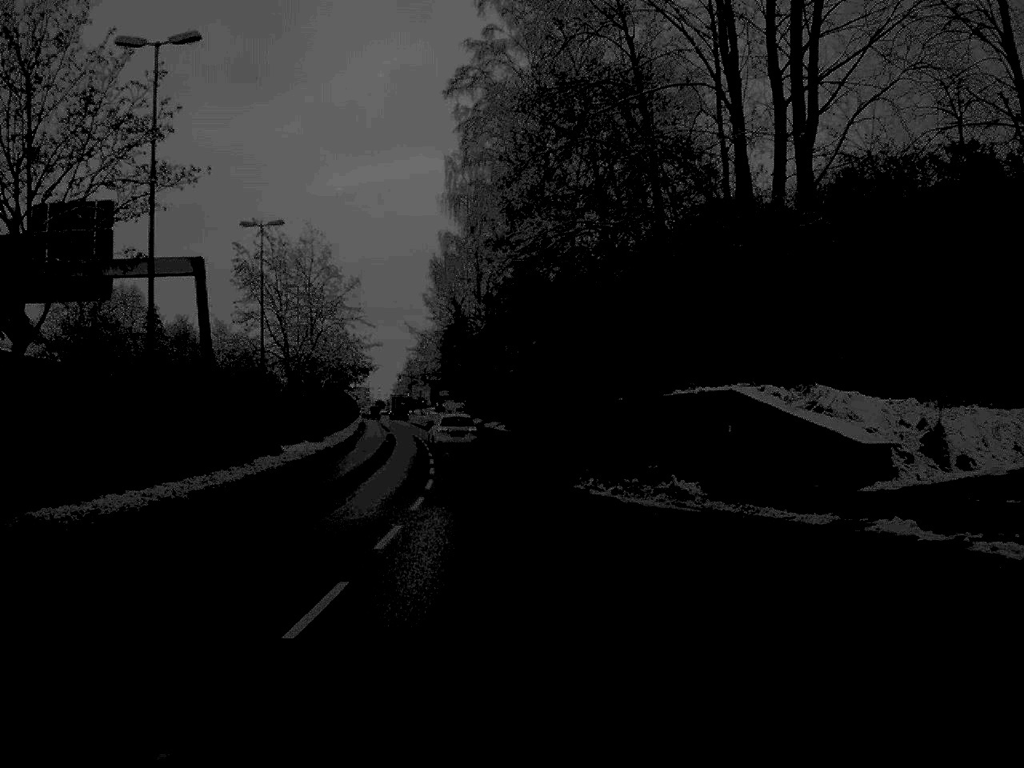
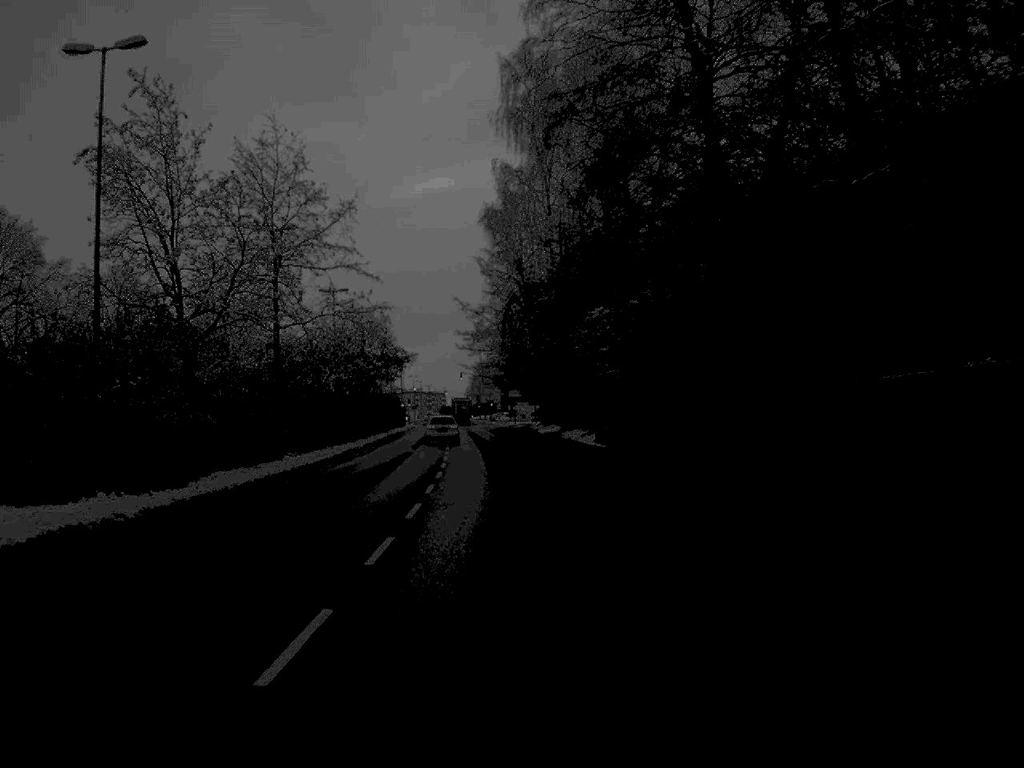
(-0.8, +31.5) m; -4°
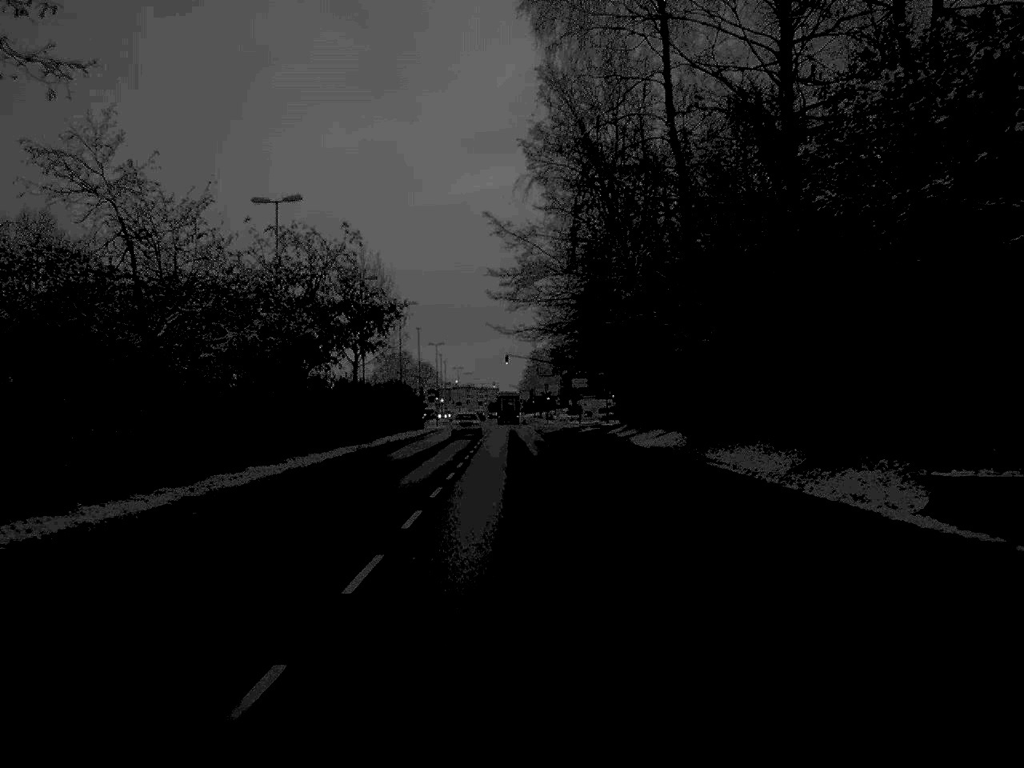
(-1.0, +38.3) m; -2°
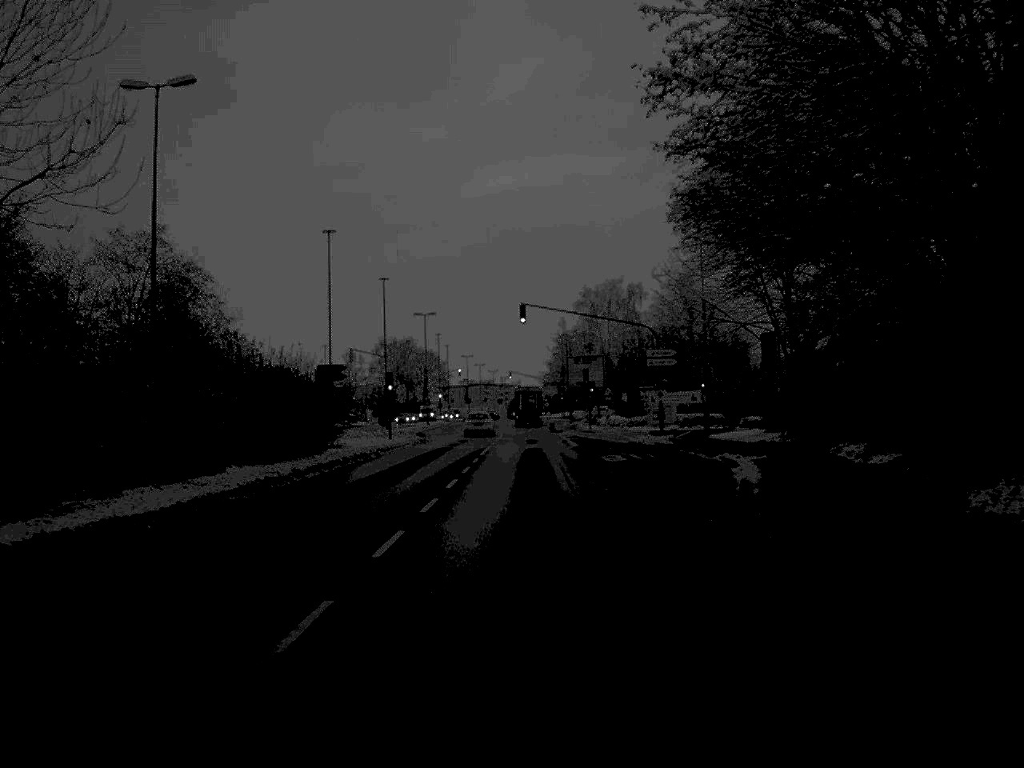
(-0.5, +51.2) m; -1°
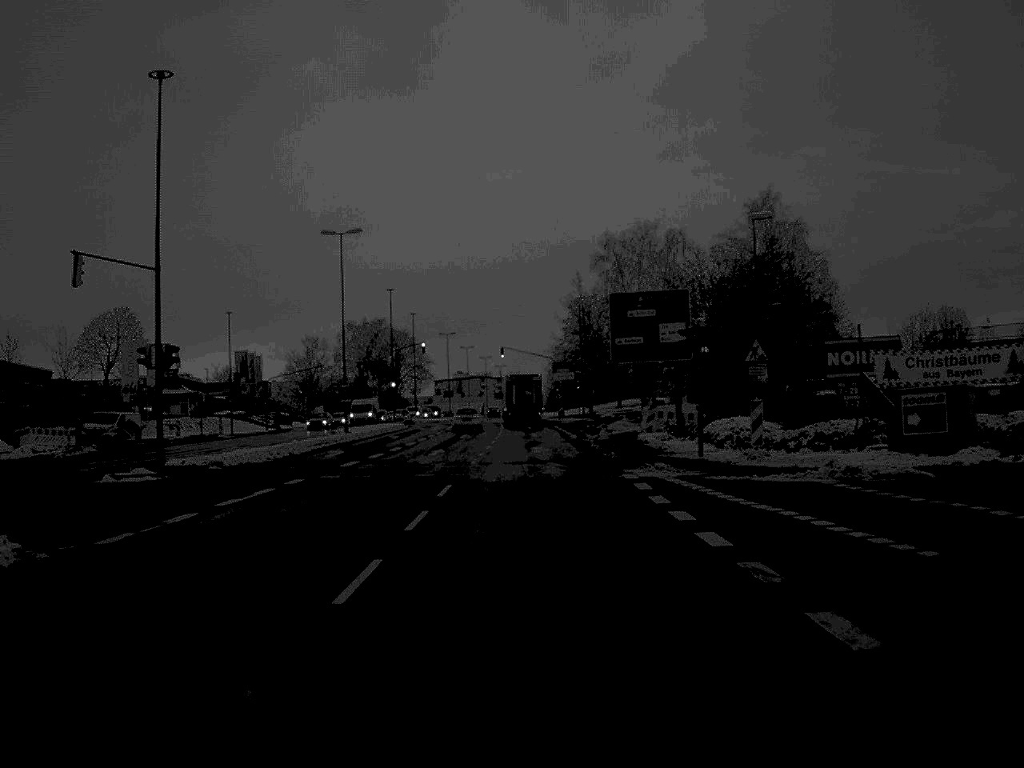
(0.0, +53.2) m; 0°
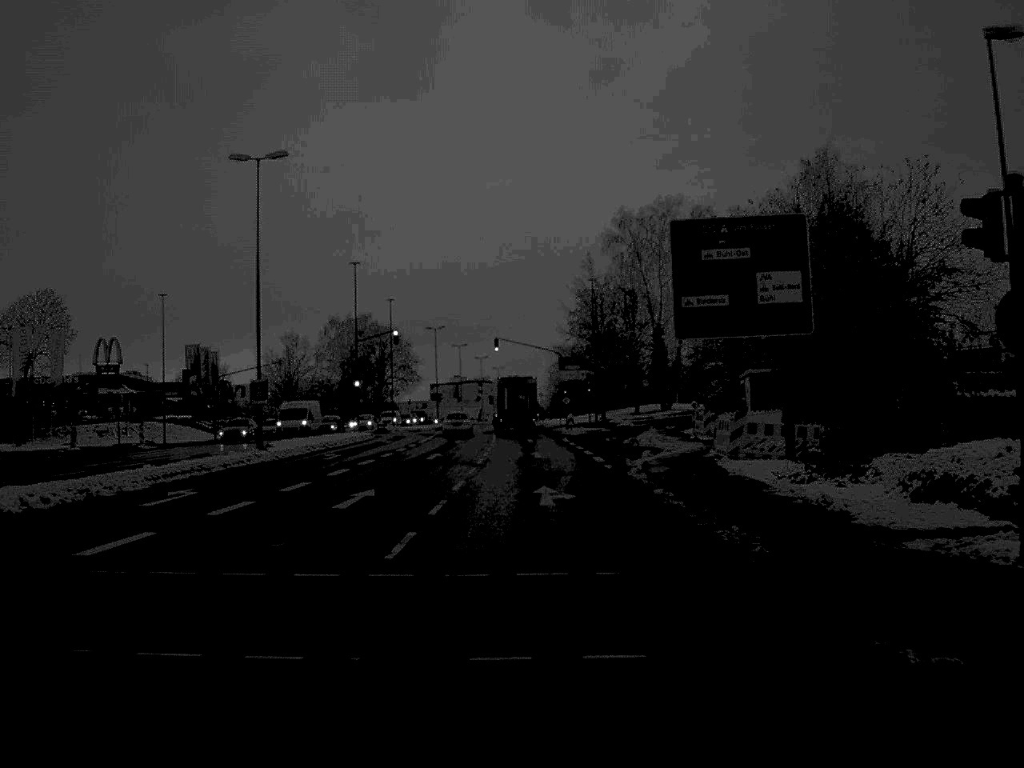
(0.0, +20.7) m; 0°
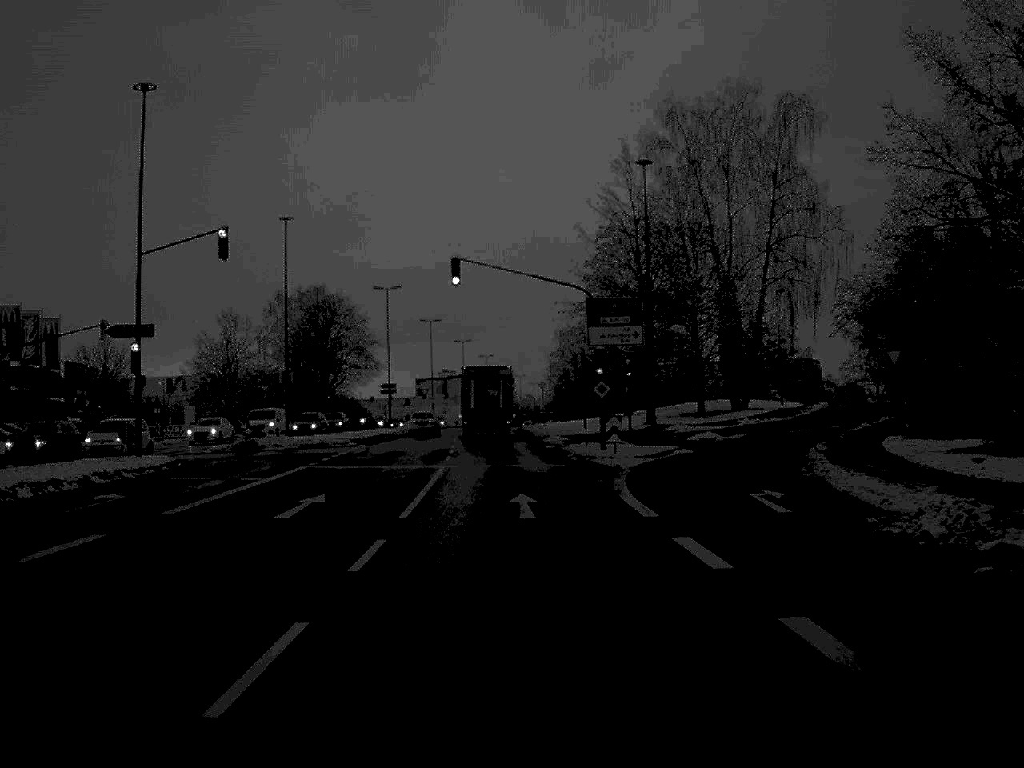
(+0.1, +42.9) m; 0°
